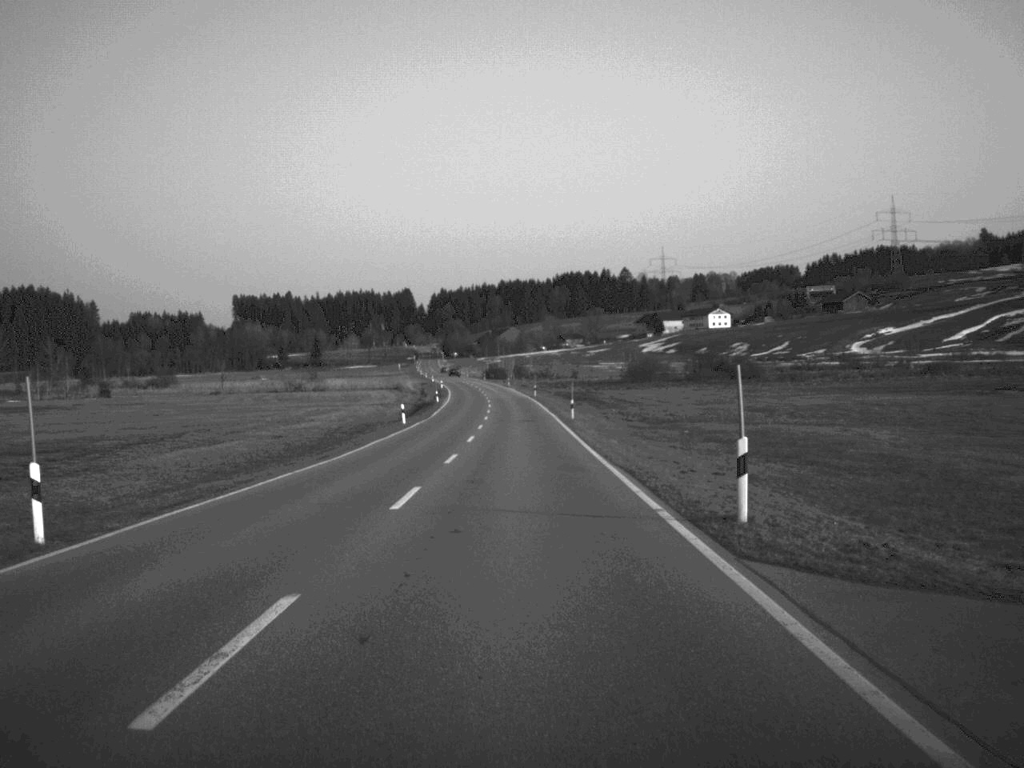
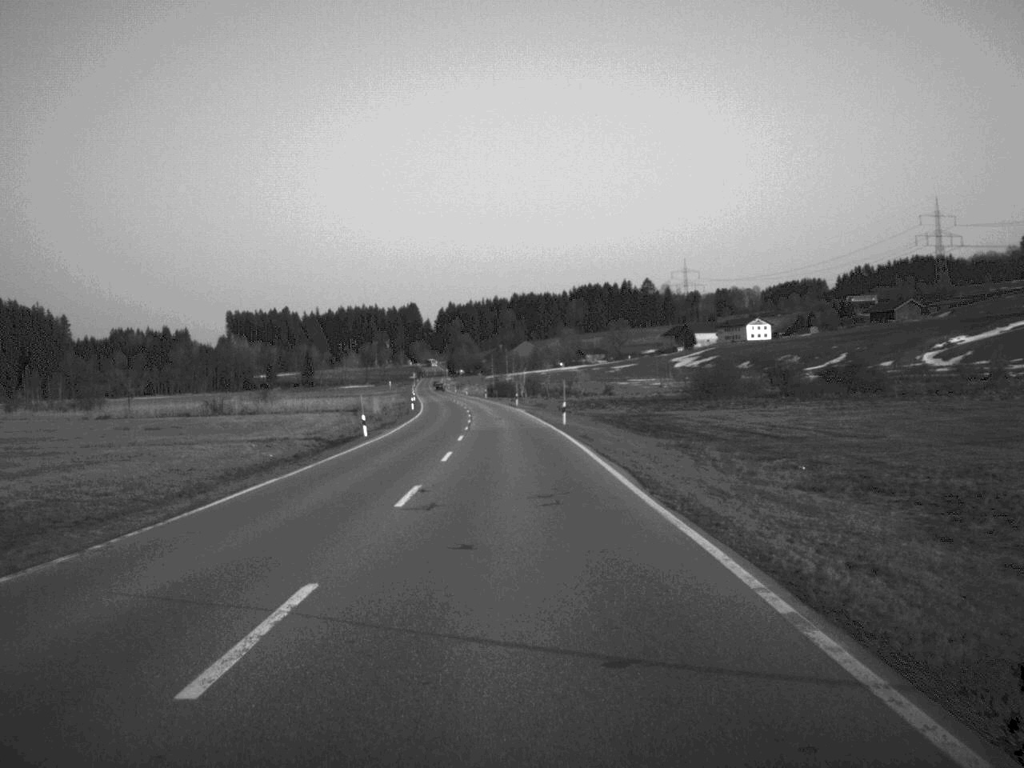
(-0.2, +58.4) m; -1°
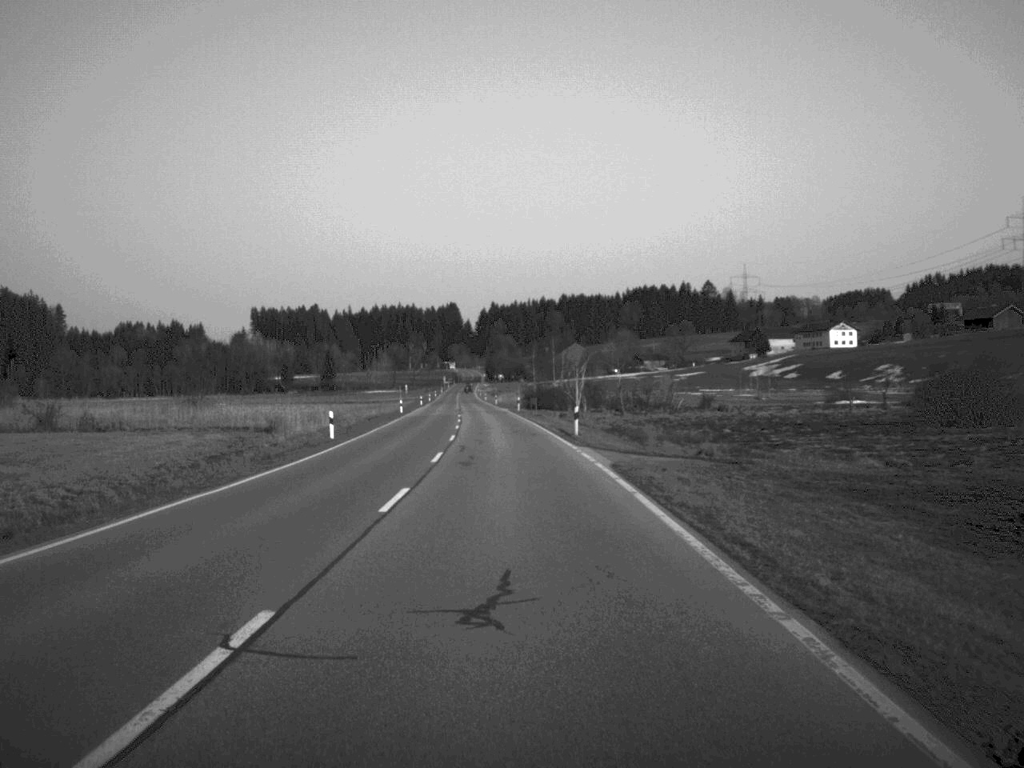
(-0.9, +60.8) m; -2°
